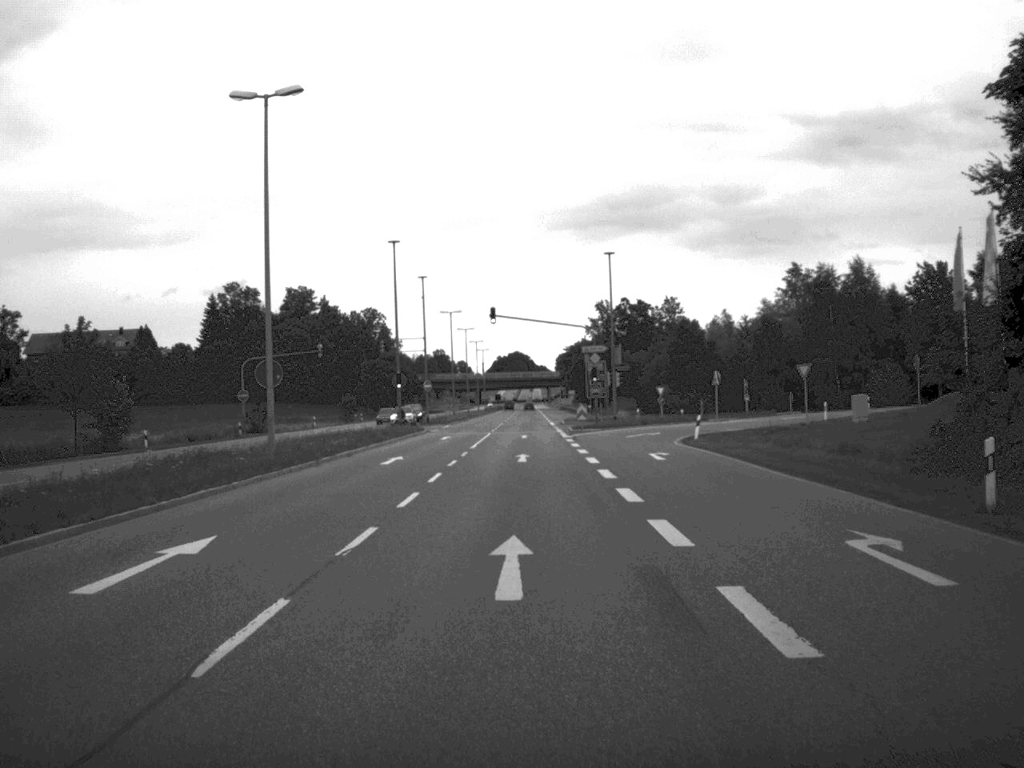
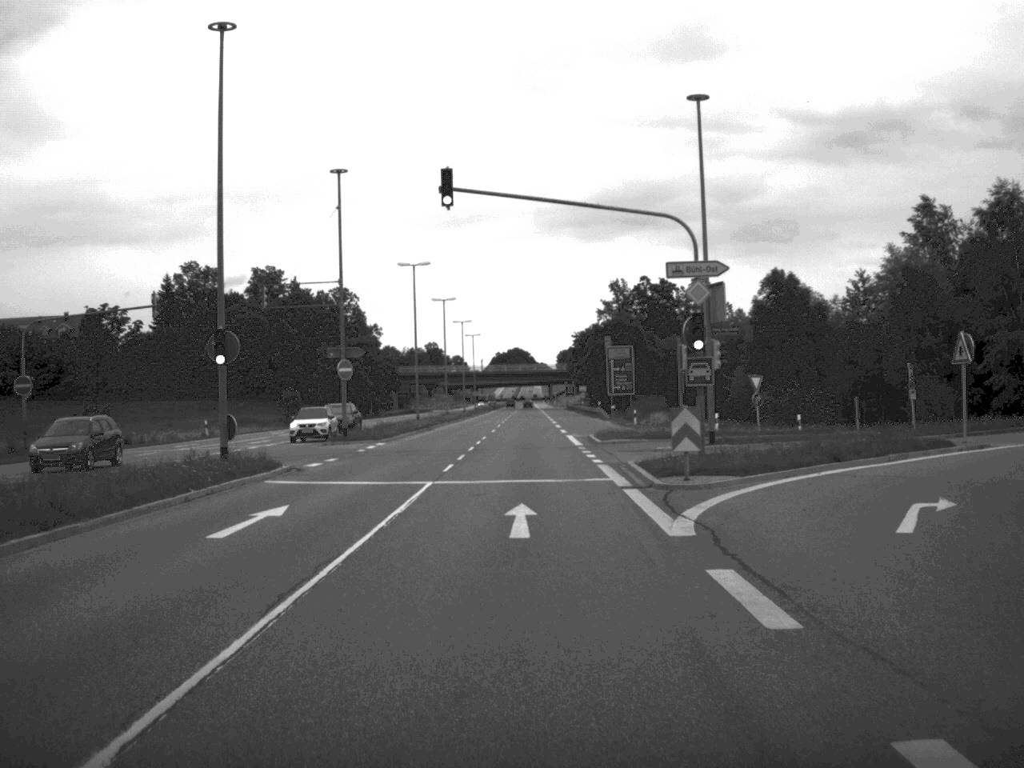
(-0.1, +40.5) m; 0°
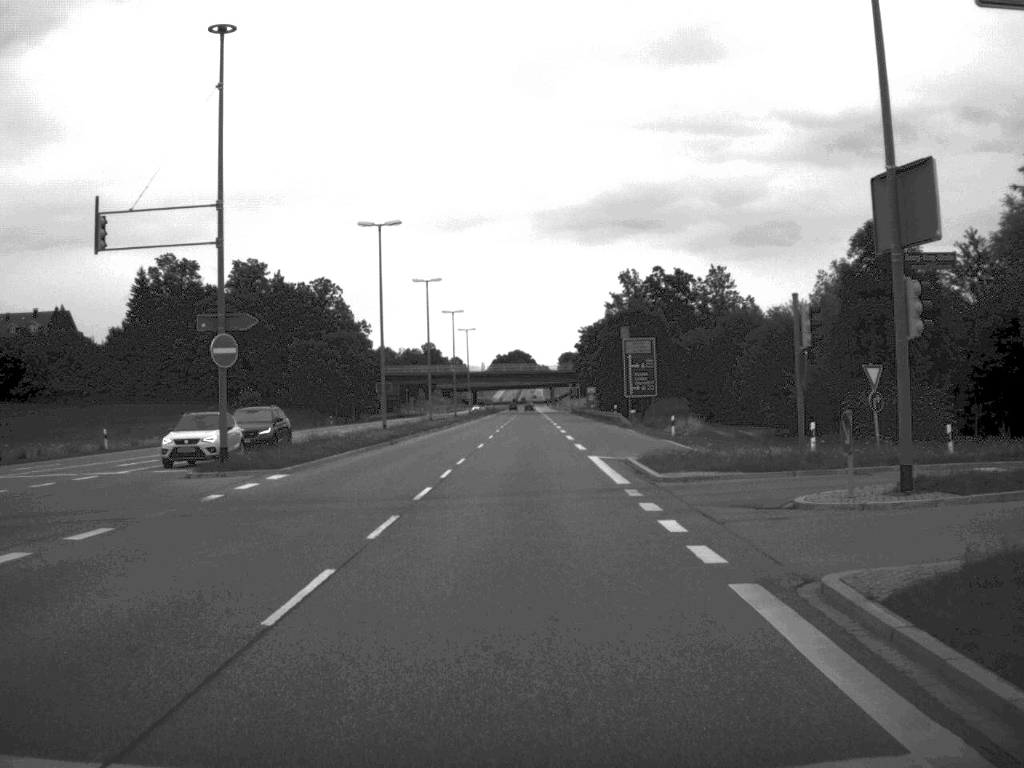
(0.0, +19.5) m; 0°
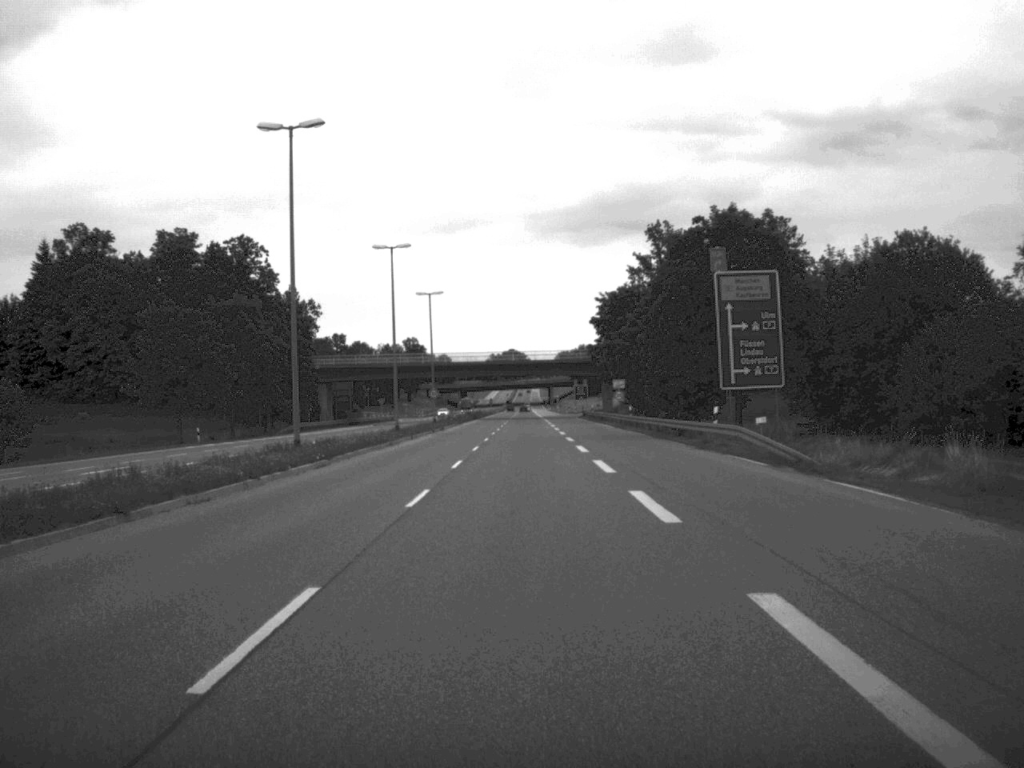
(0.0, +50.8) m; 0°
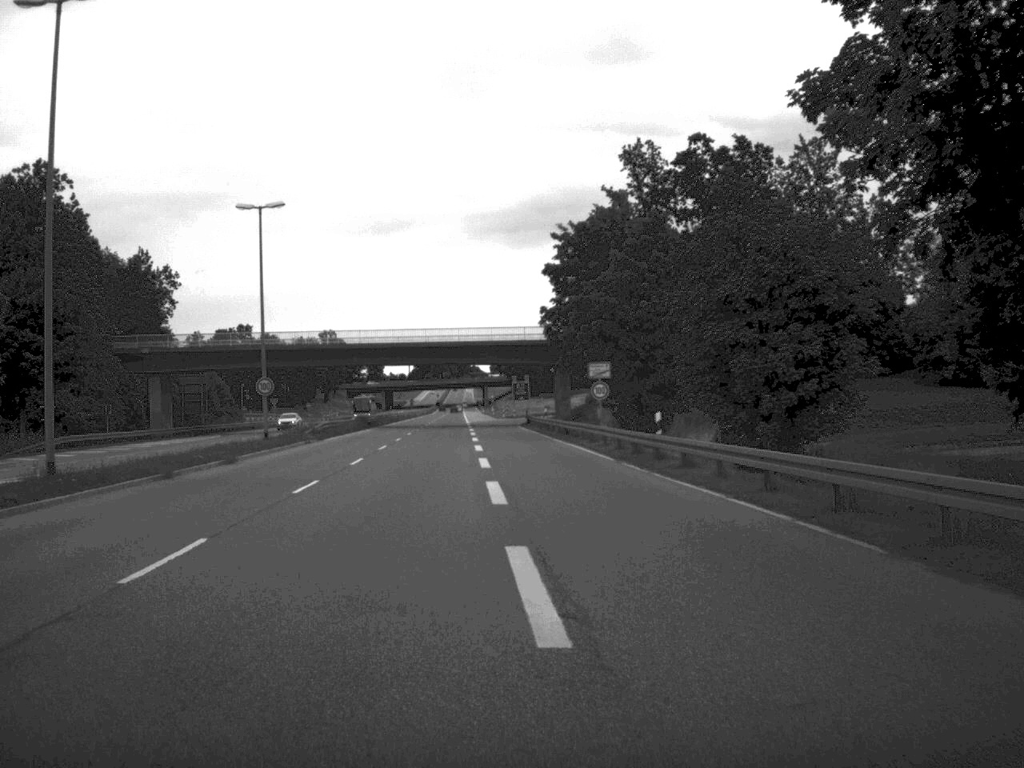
(+1.2, +43.8) m; +3°
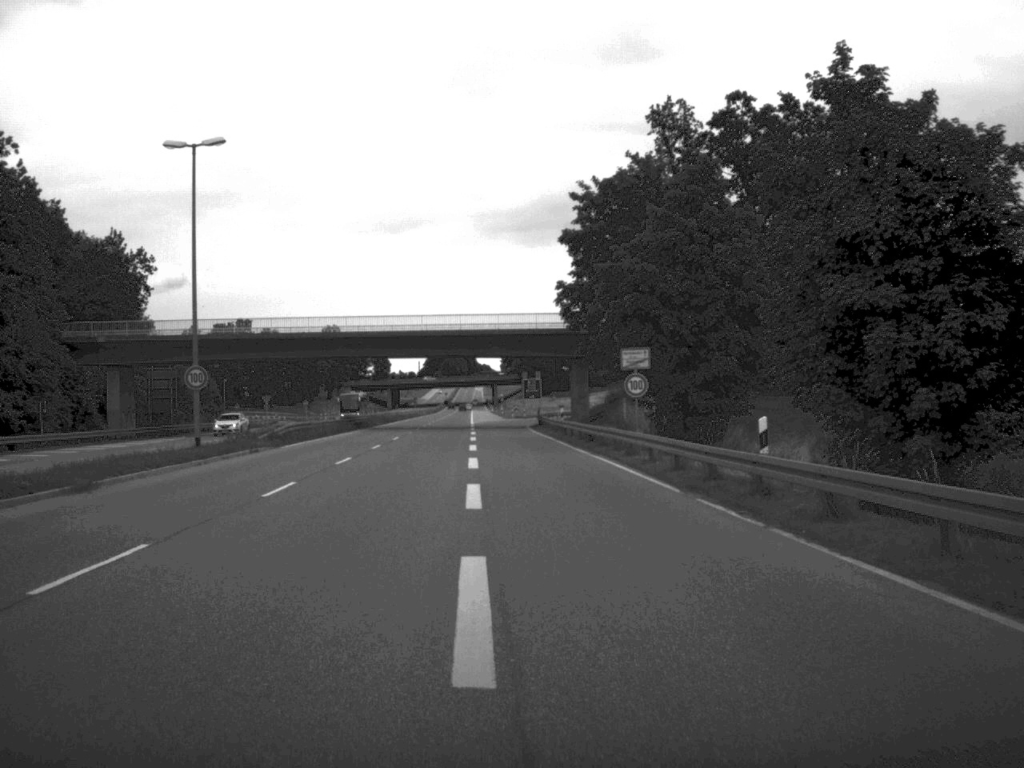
(-0.1, +13.0) m; -1°
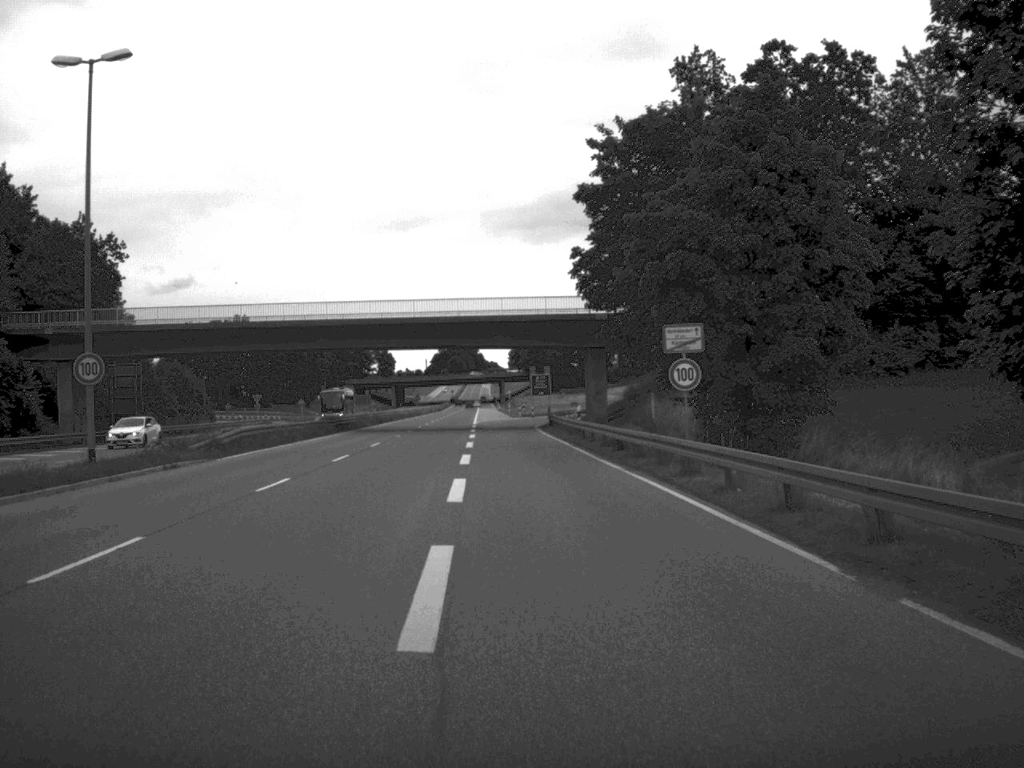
(0.0, +11.0) m; 0°
